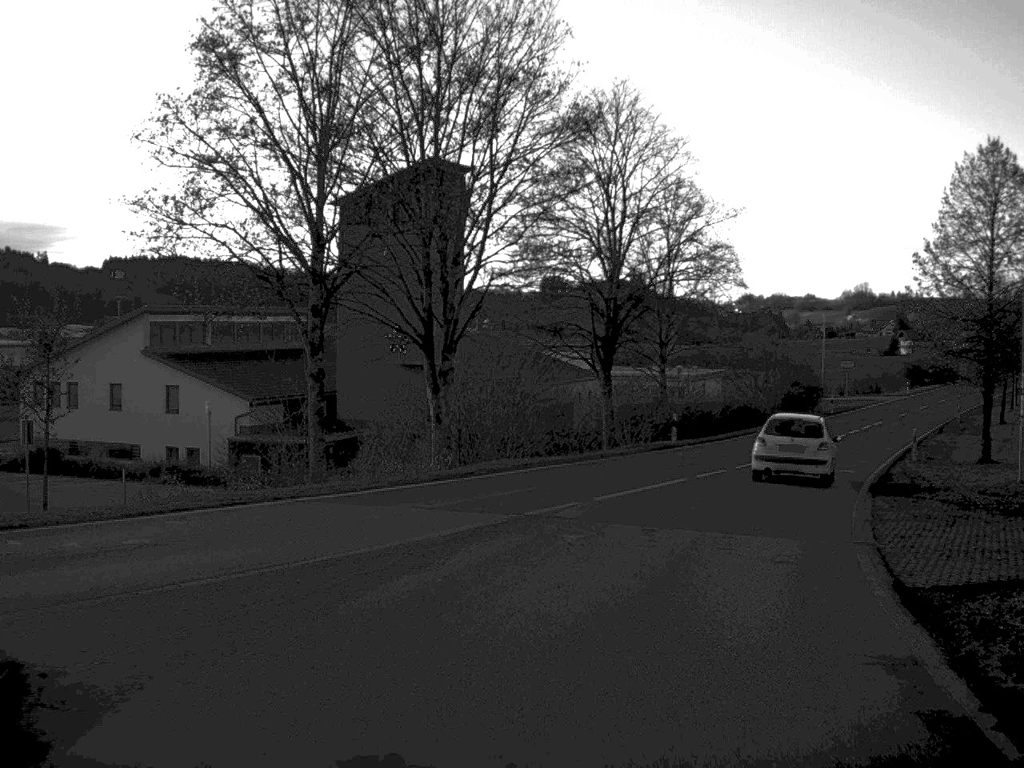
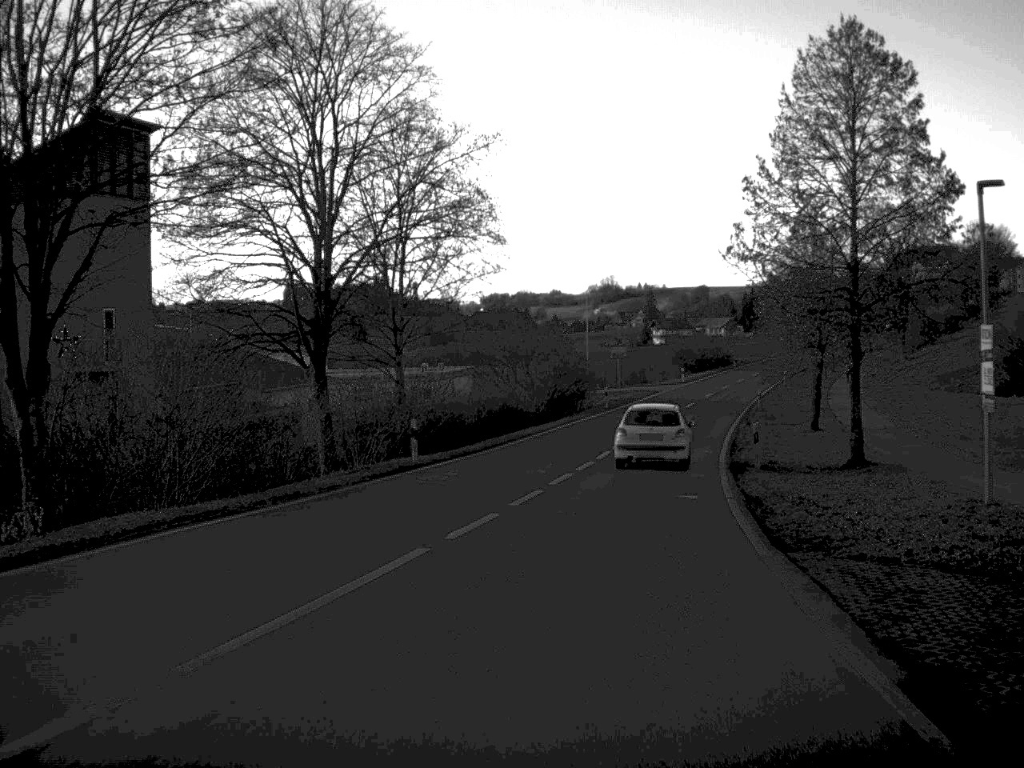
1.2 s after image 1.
(+1.3, +12.0) m; +11°
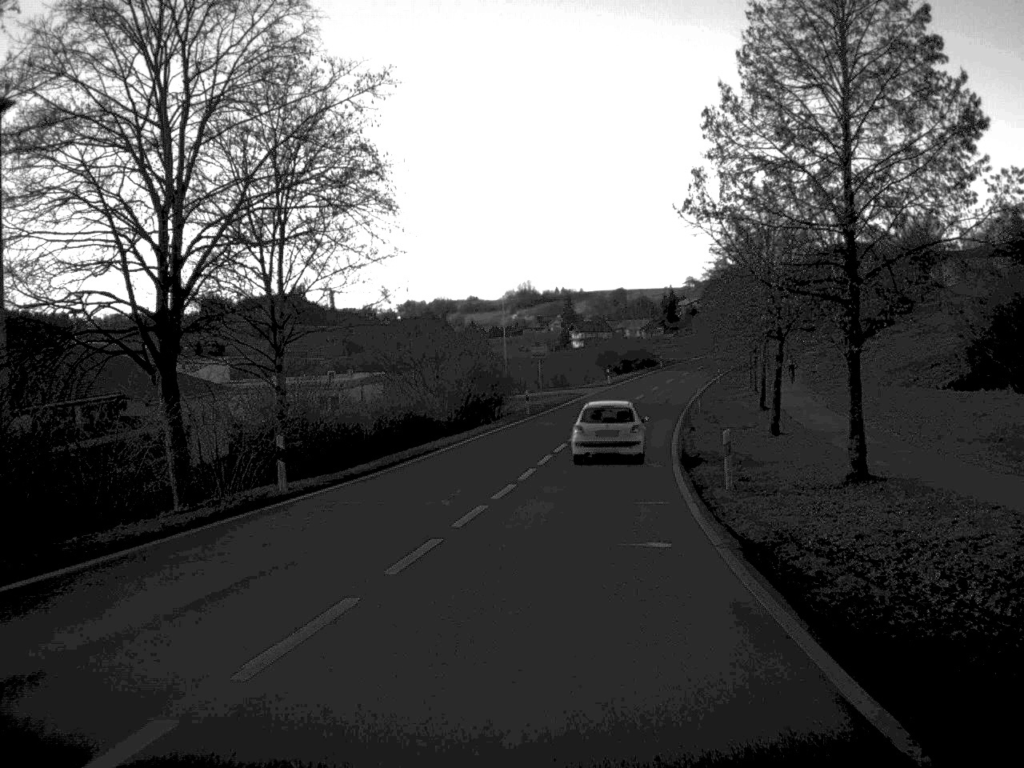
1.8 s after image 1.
(+0.2, +6.9) m; +3°
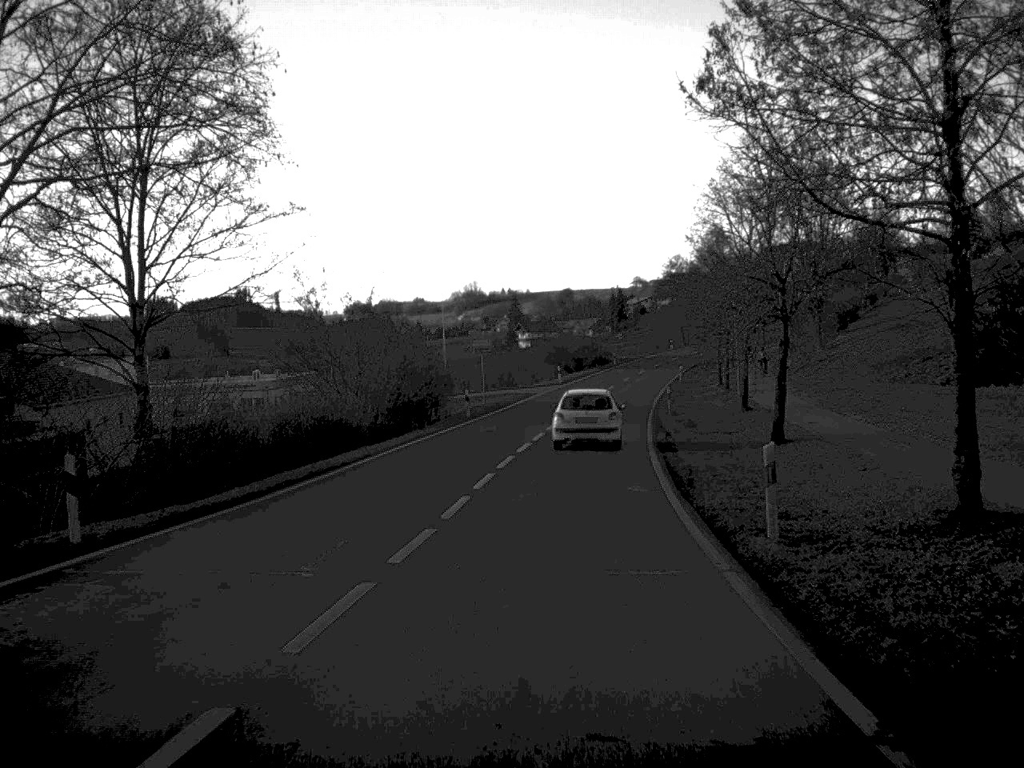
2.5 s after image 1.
(+0.2, +8.3) m; +2°
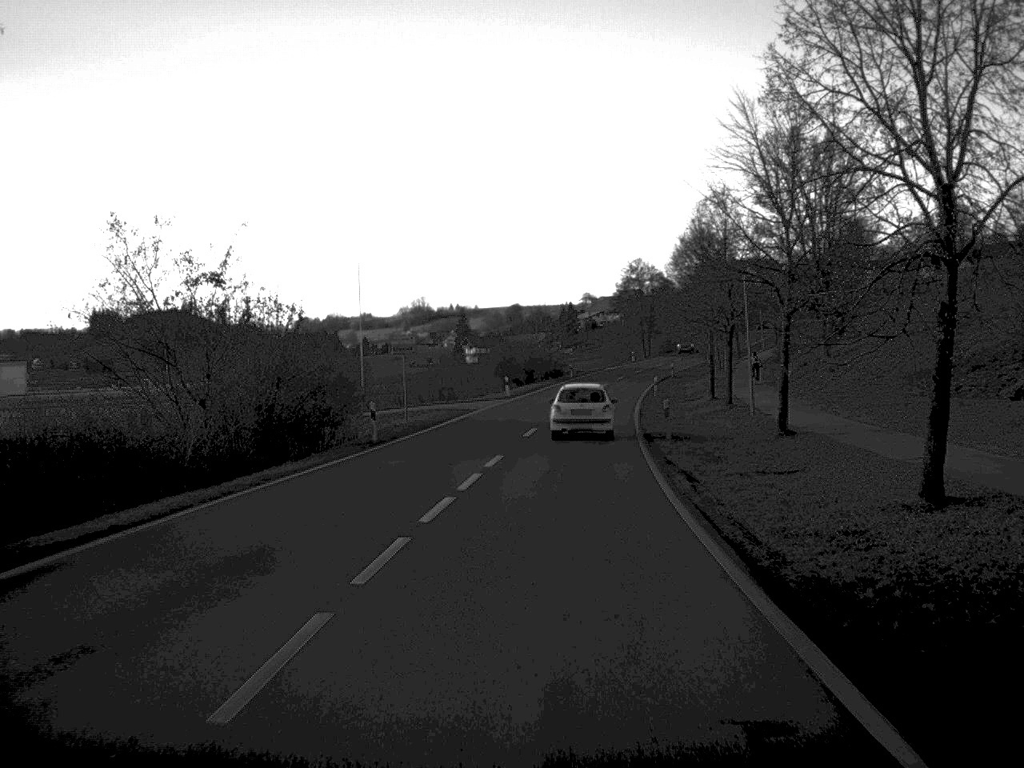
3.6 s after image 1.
(+0.3, +15.1) m; +2°
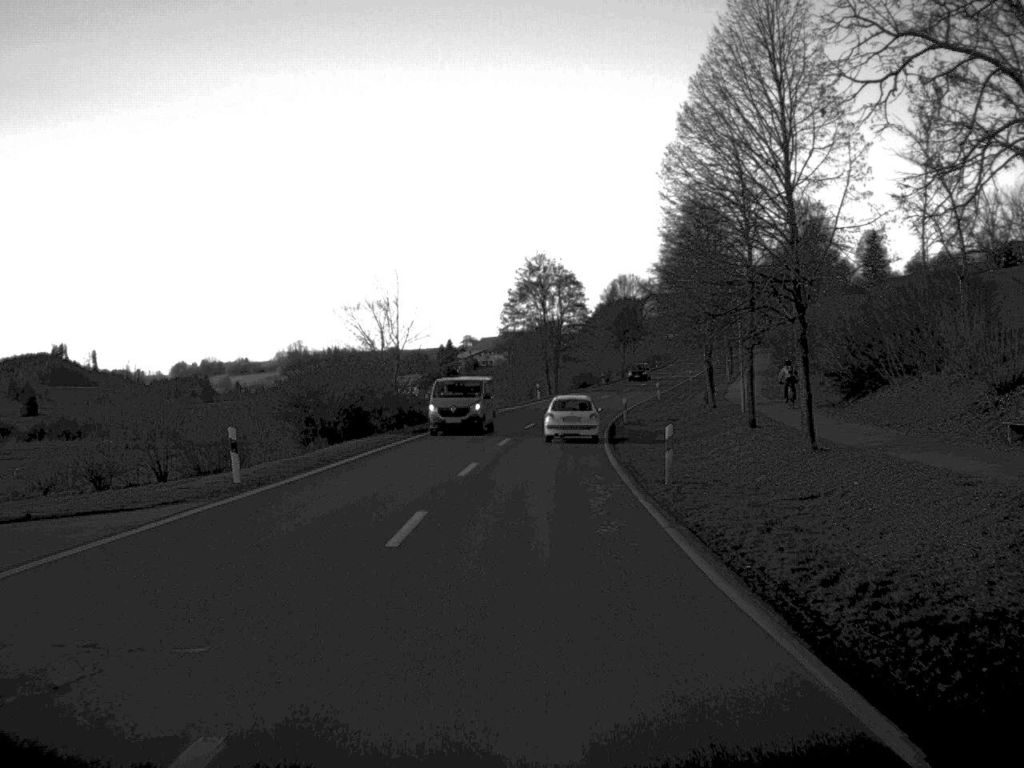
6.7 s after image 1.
(+2.0, +44.7) m; +5°
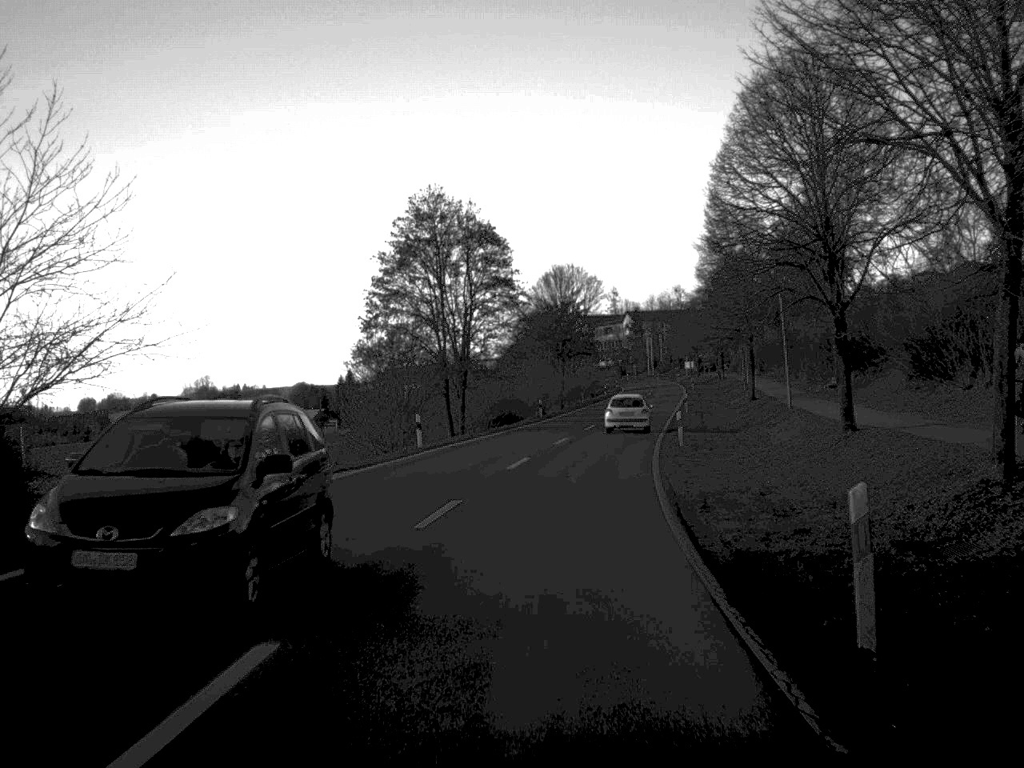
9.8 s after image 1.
(+1.2, +44.7) m; +4°
